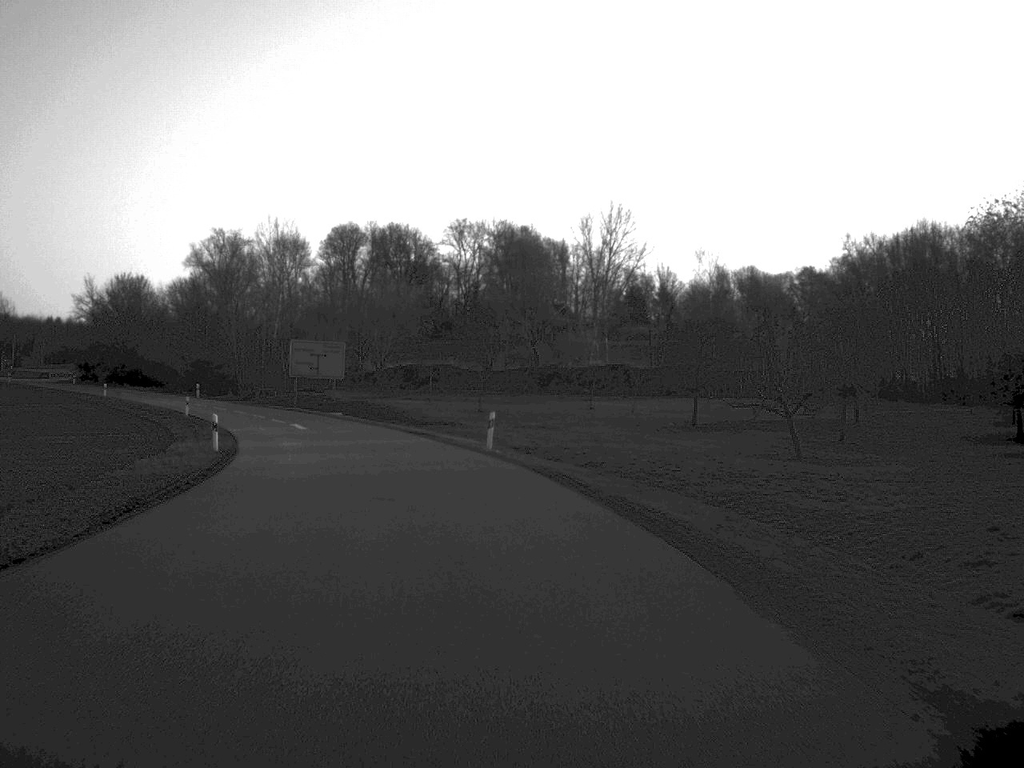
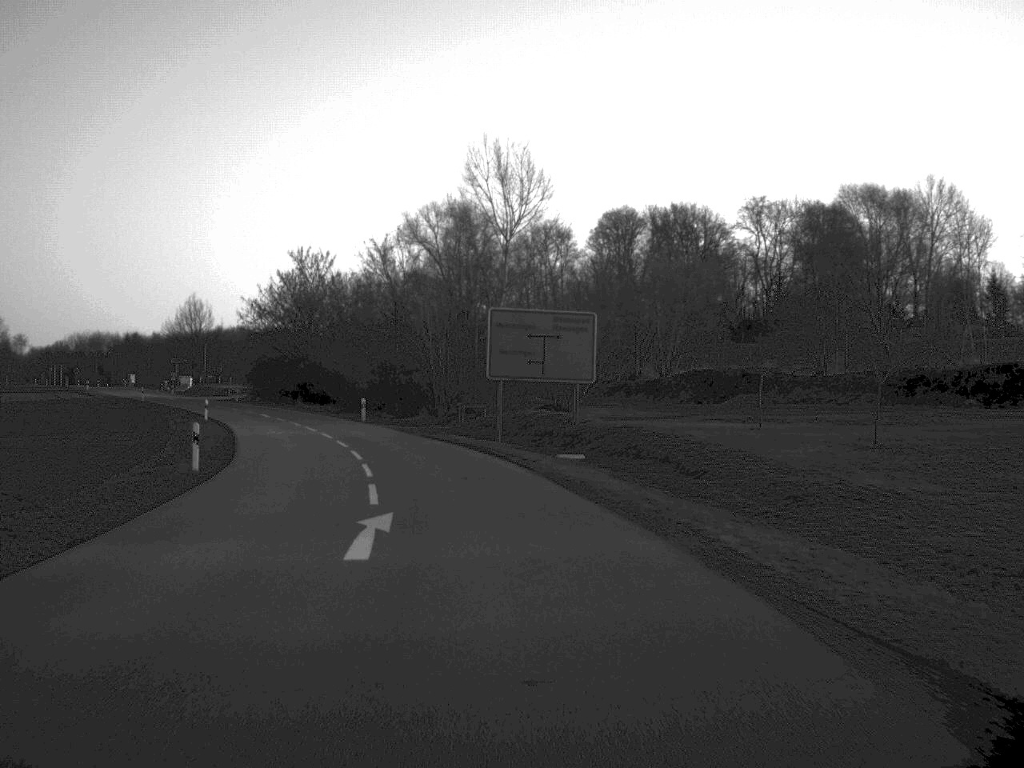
(-4.4, +39.8) m; -13°
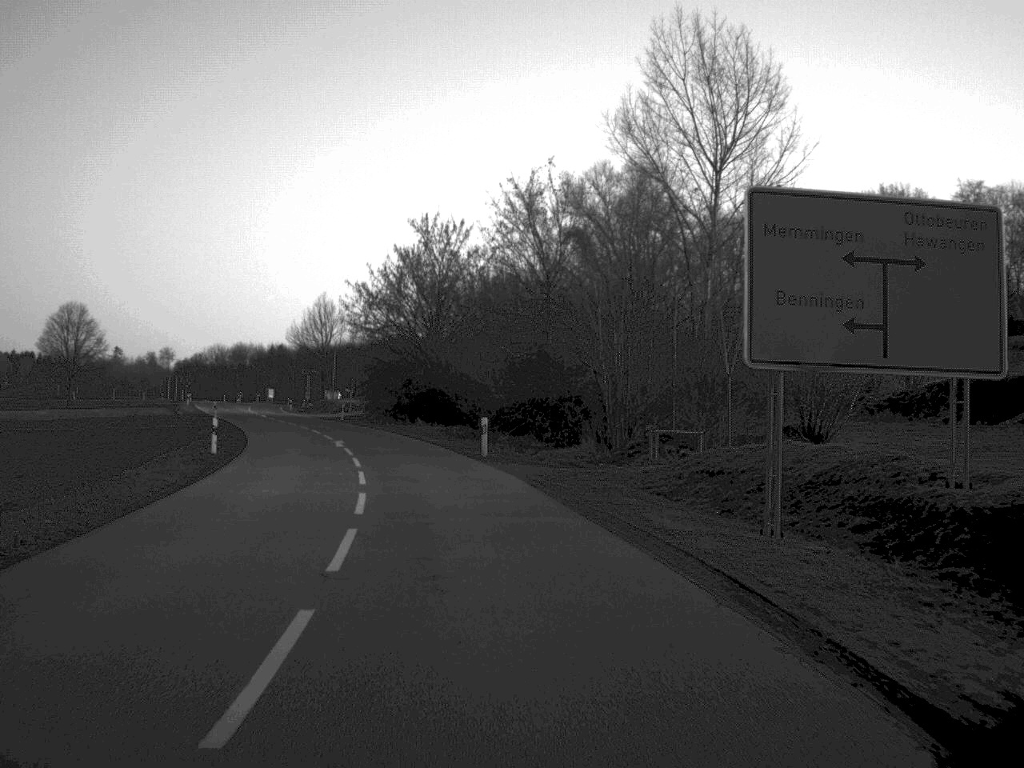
(-1.7, +25.3) m; -8°
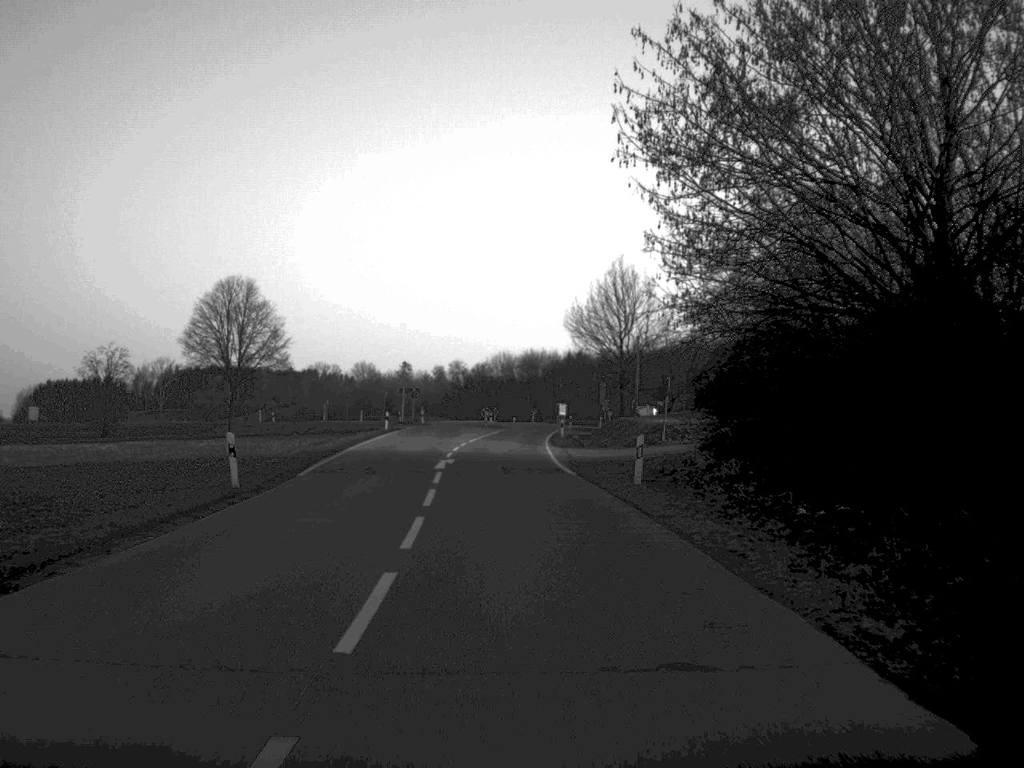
(-6.8, +51.3) m; -14°
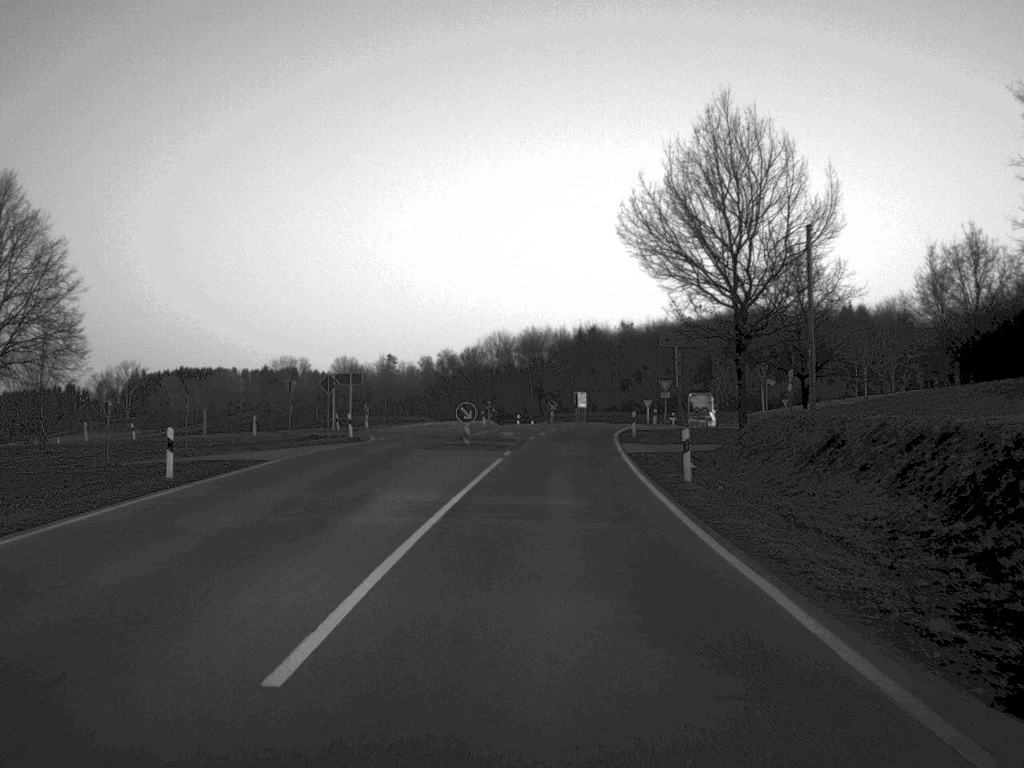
(-0.9, +48.7) m; 0°
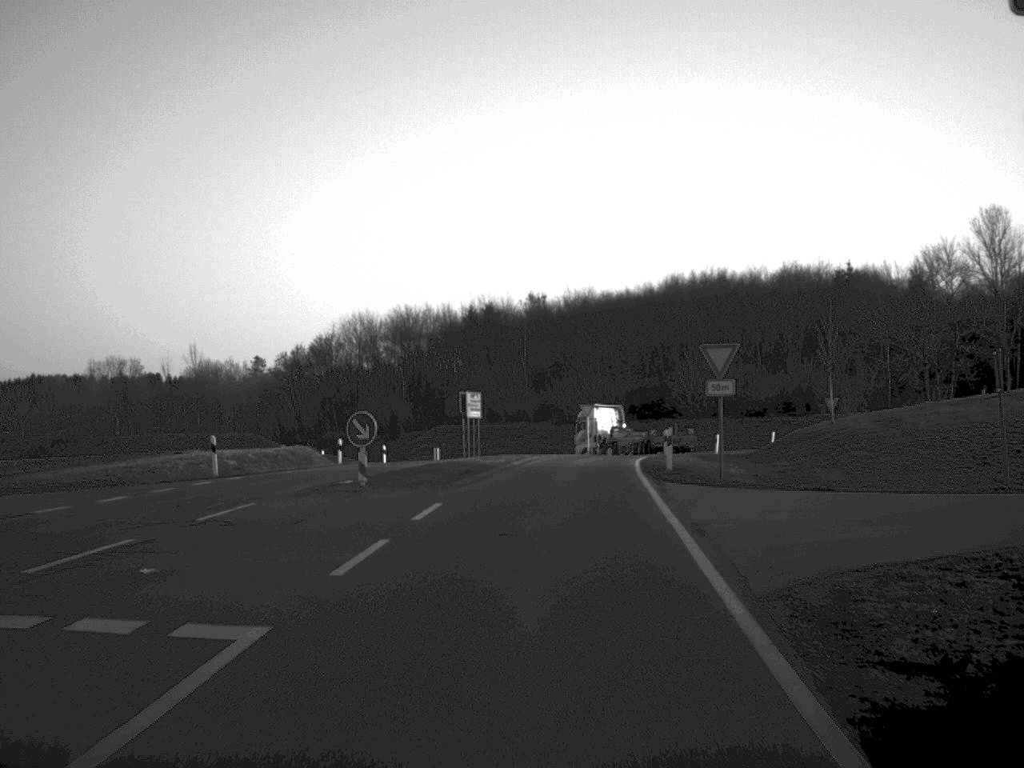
(+2.5, +55.0) m; +5°
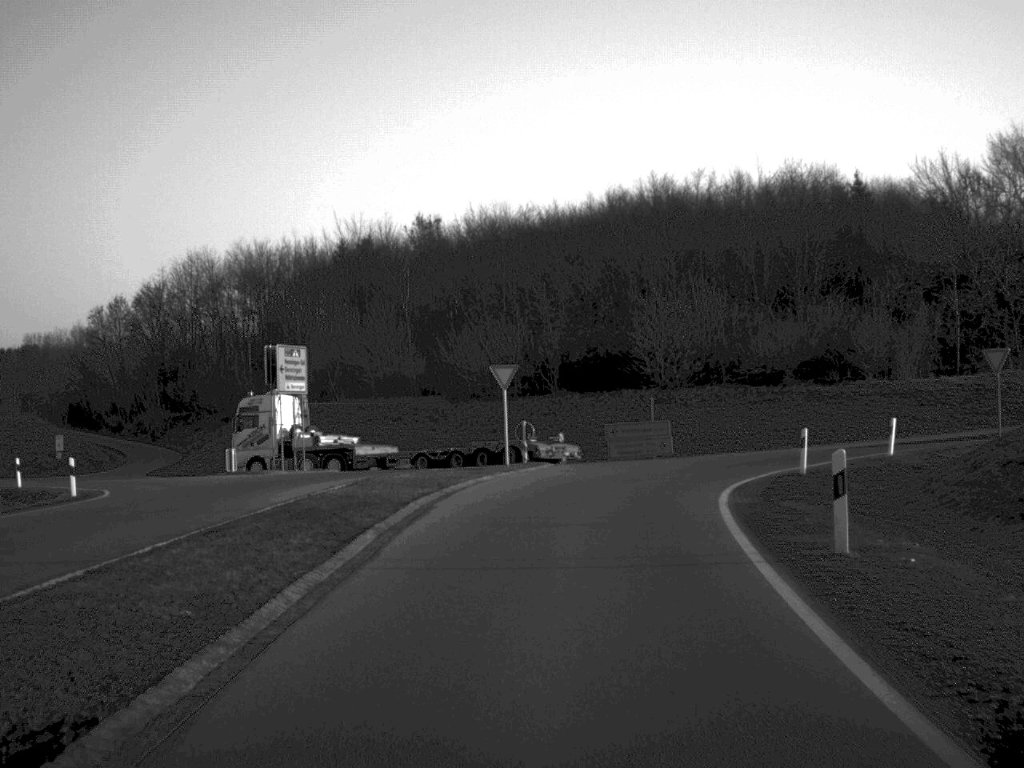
(+1.4, +37.2) m; +4°
